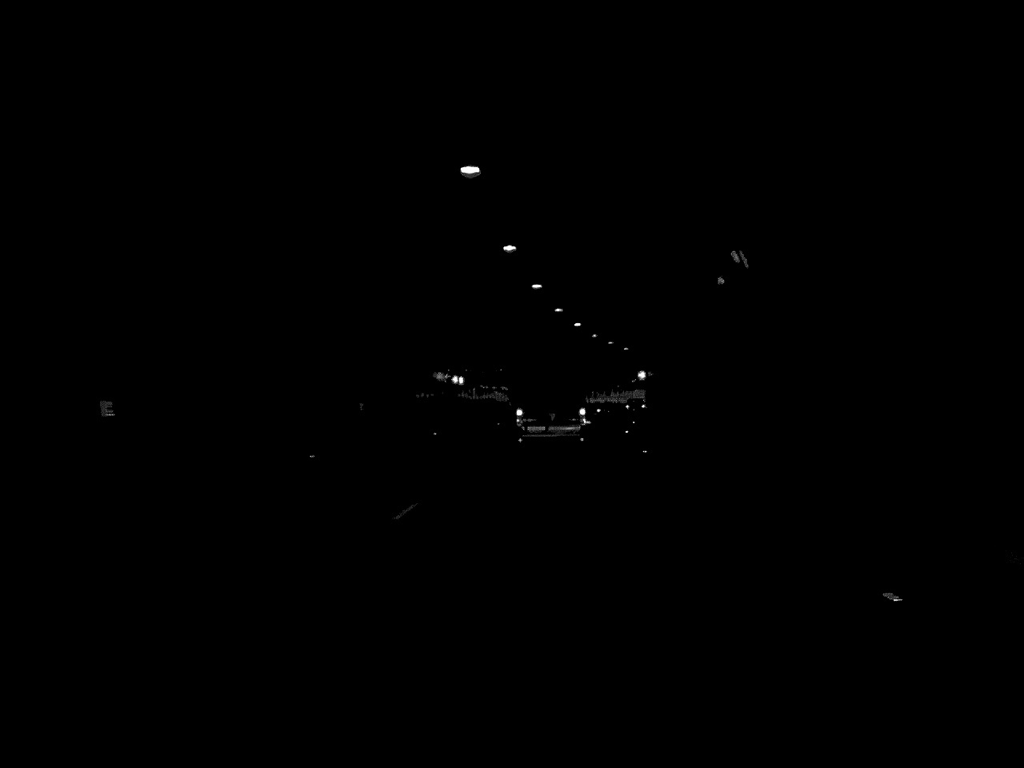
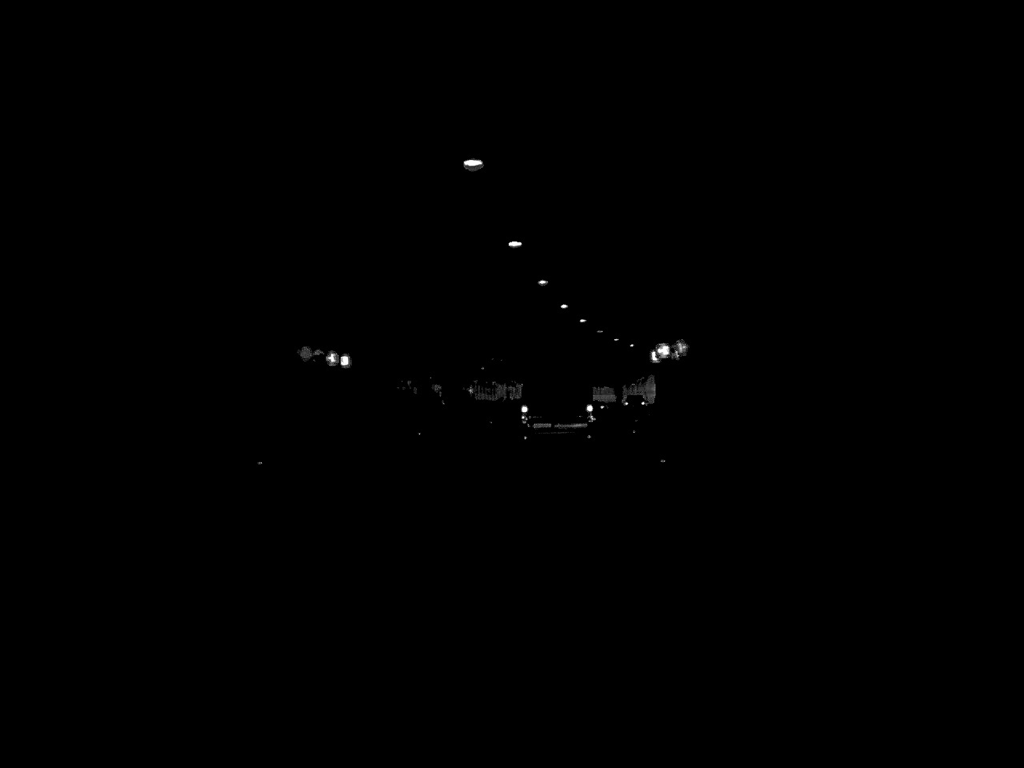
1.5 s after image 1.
(+0.6, +31.4) m; +2°
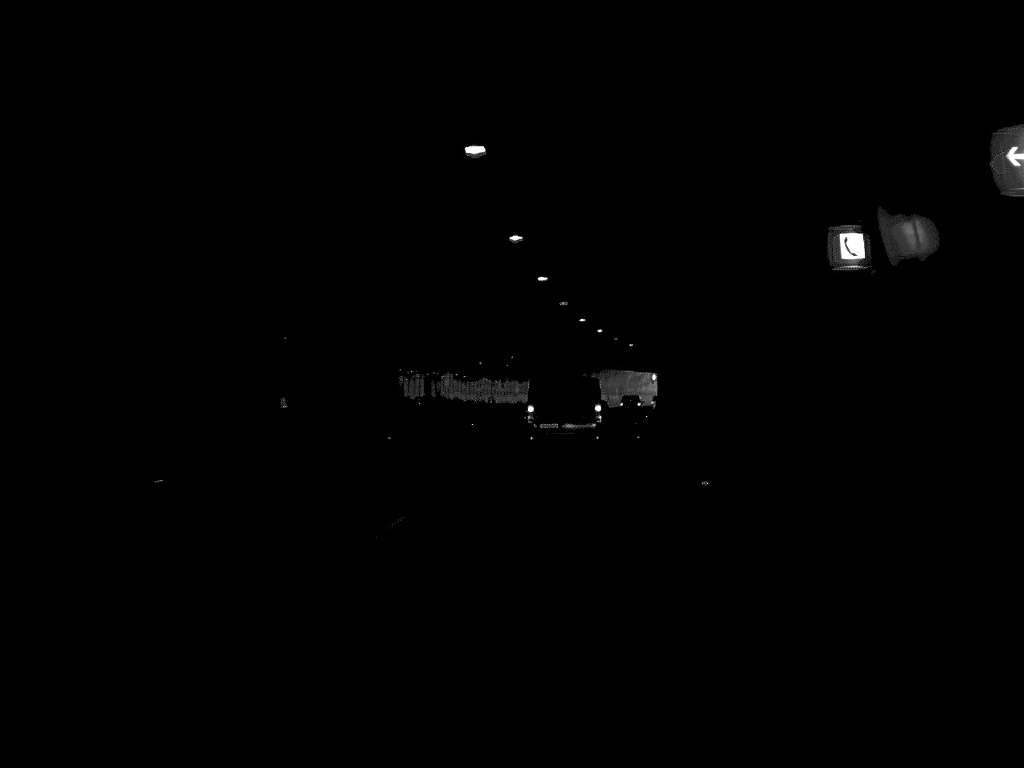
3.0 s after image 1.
(+0.7, +32.1) m; +3°
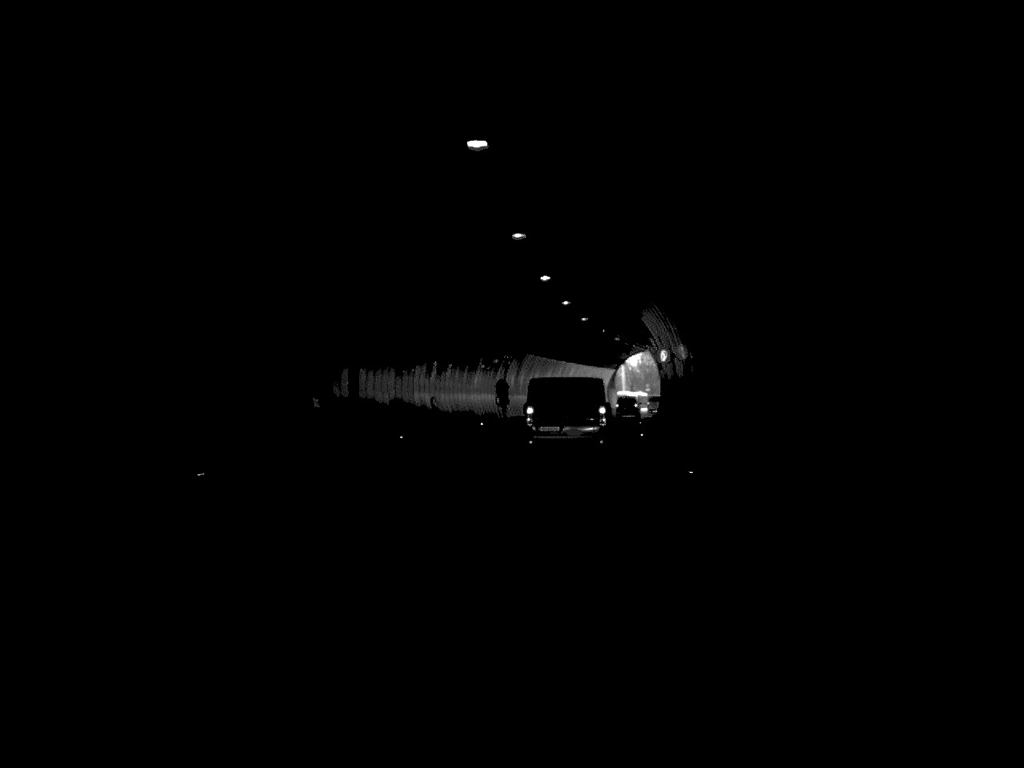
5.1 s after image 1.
(+1.4, +46.3) m; +4°
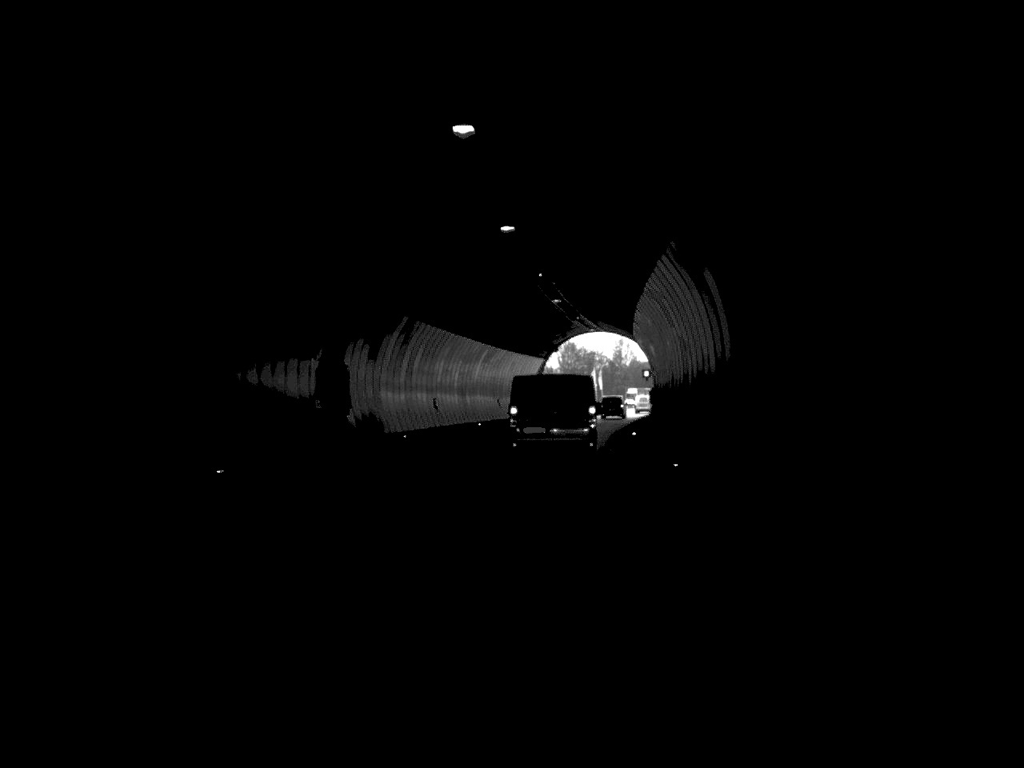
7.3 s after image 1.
(+1.6, +46.8) m; +4°
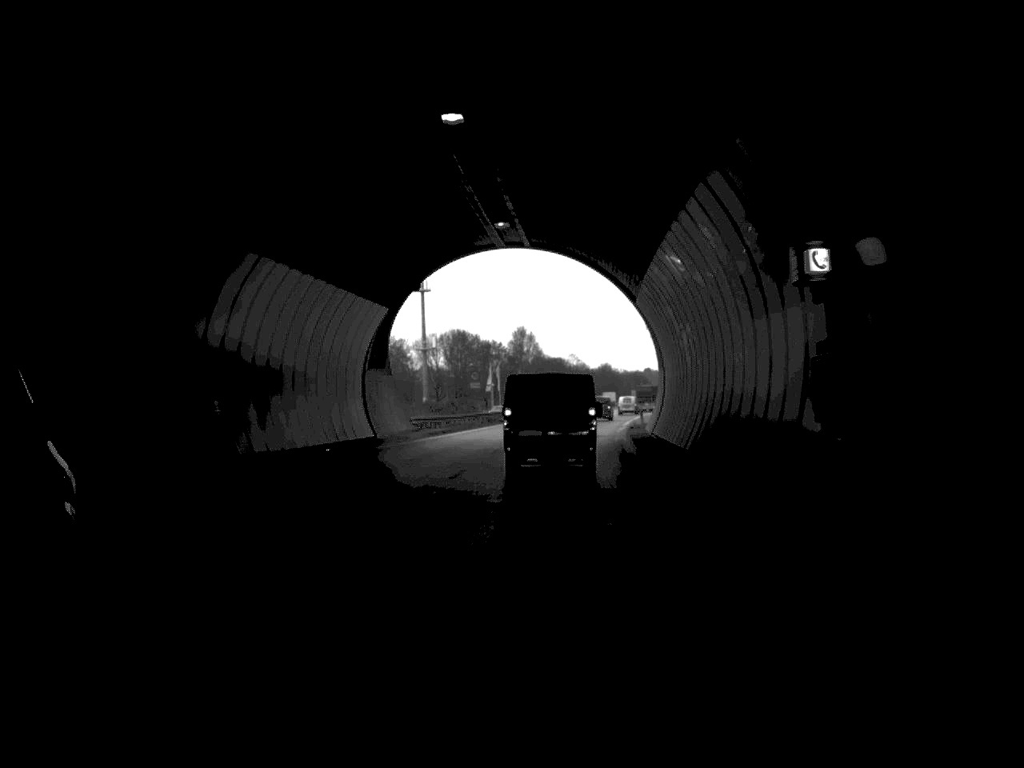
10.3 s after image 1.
(+2.7, +62.5) m; +5°
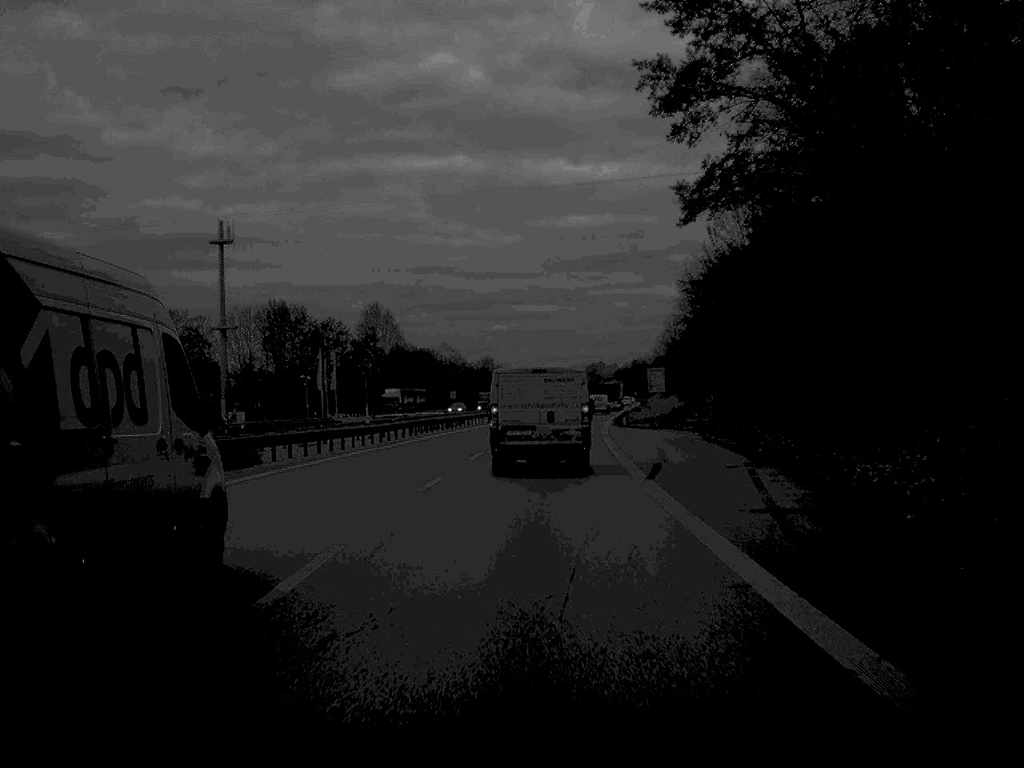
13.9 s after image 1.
(+3.7, +75.9) m; +5°
